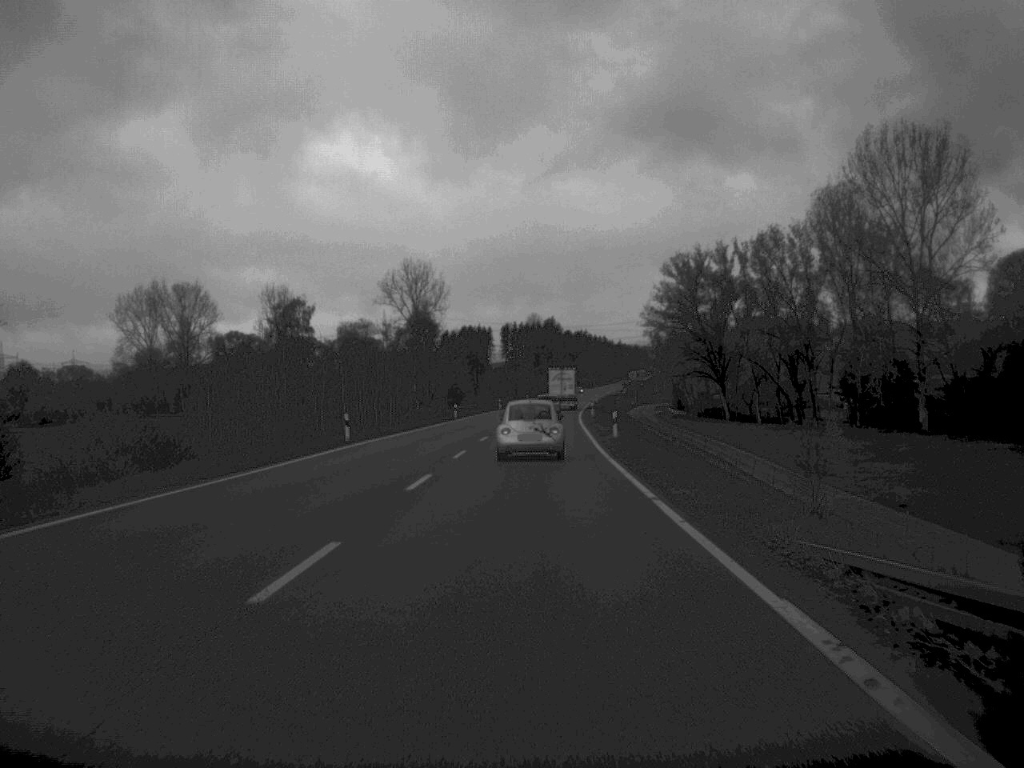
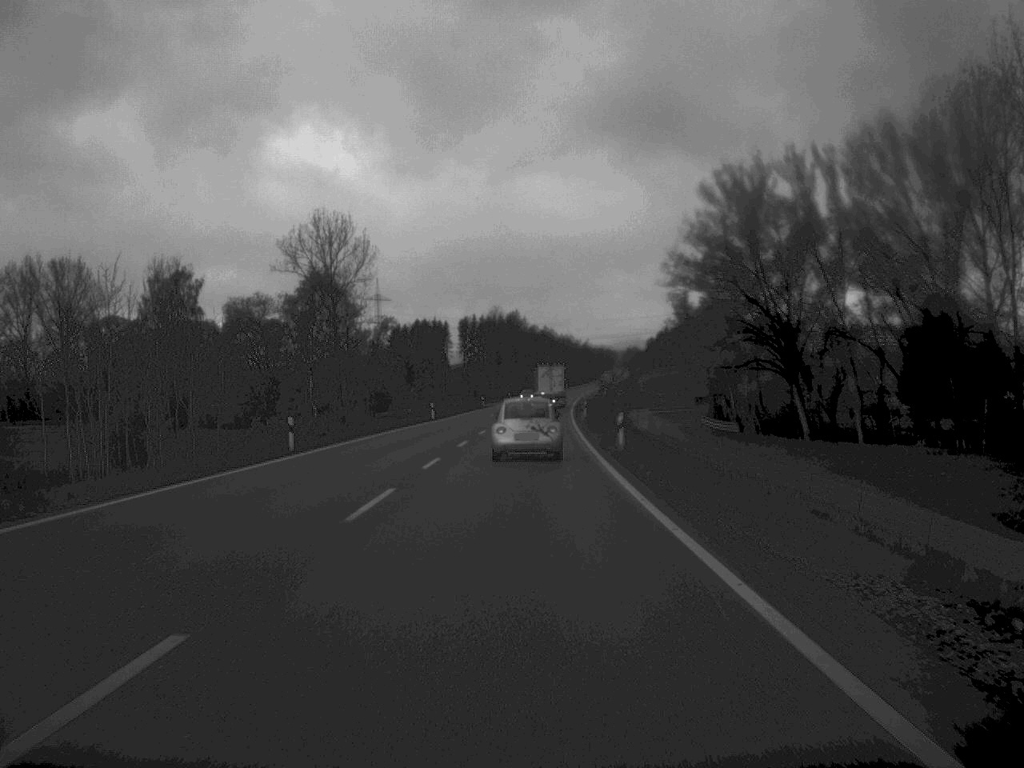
(+0.7, +53.0) m; +1°
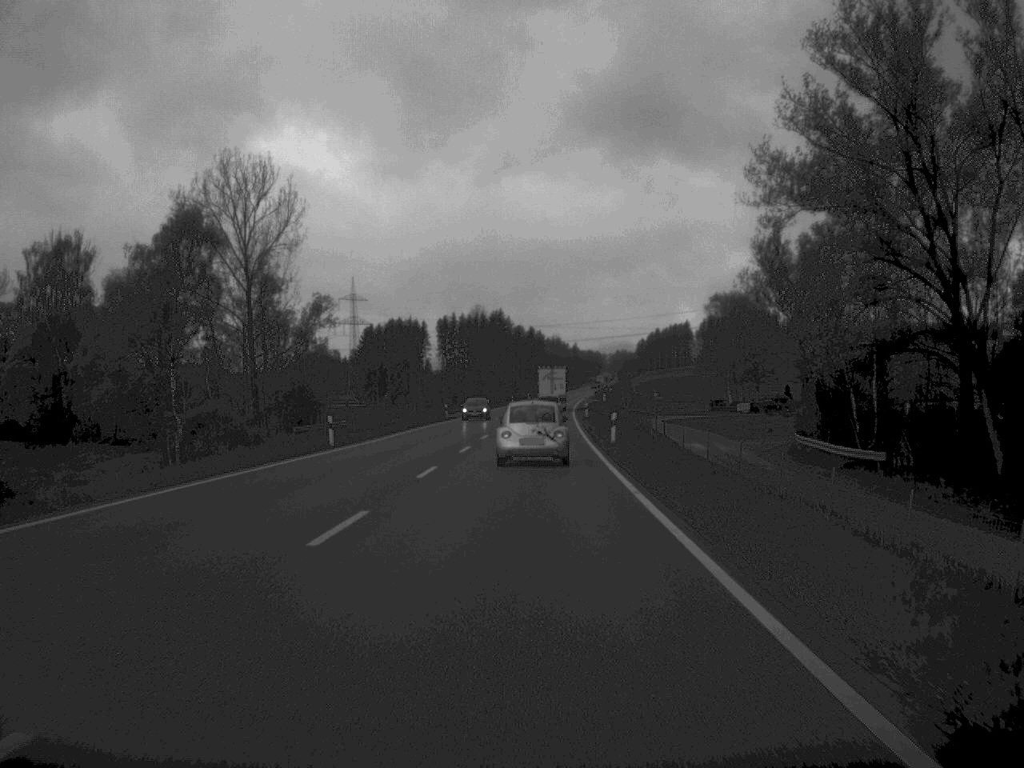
(+0.2, +37.4) m; +1°
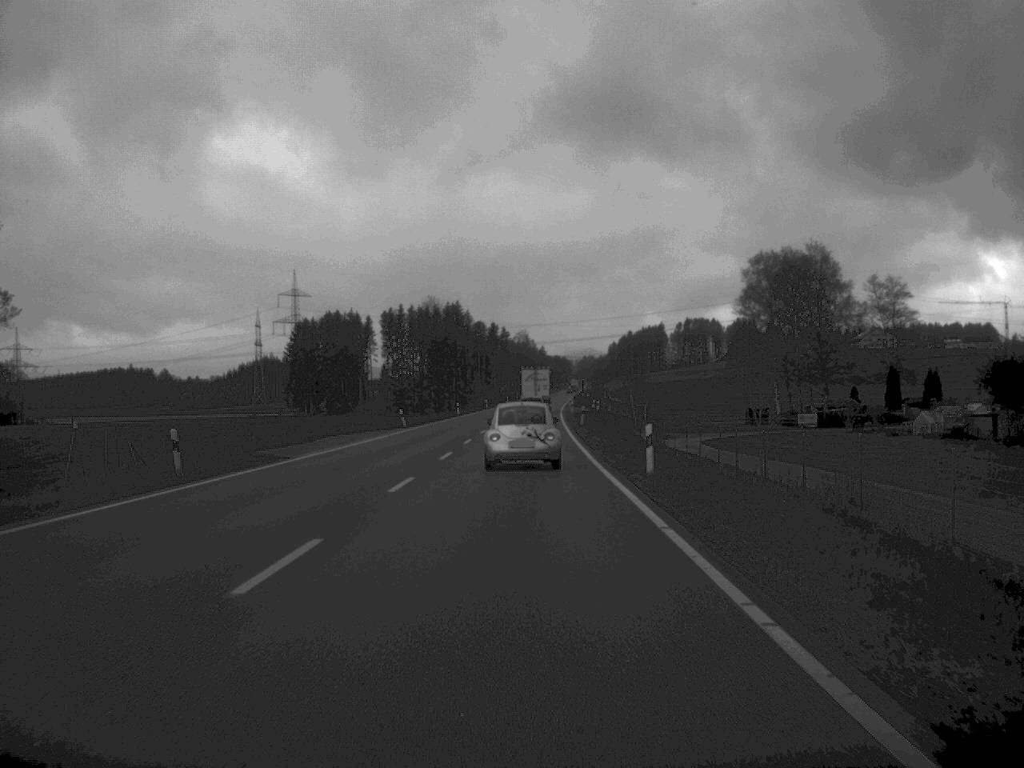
(+0.8, +62.5) m; +1°
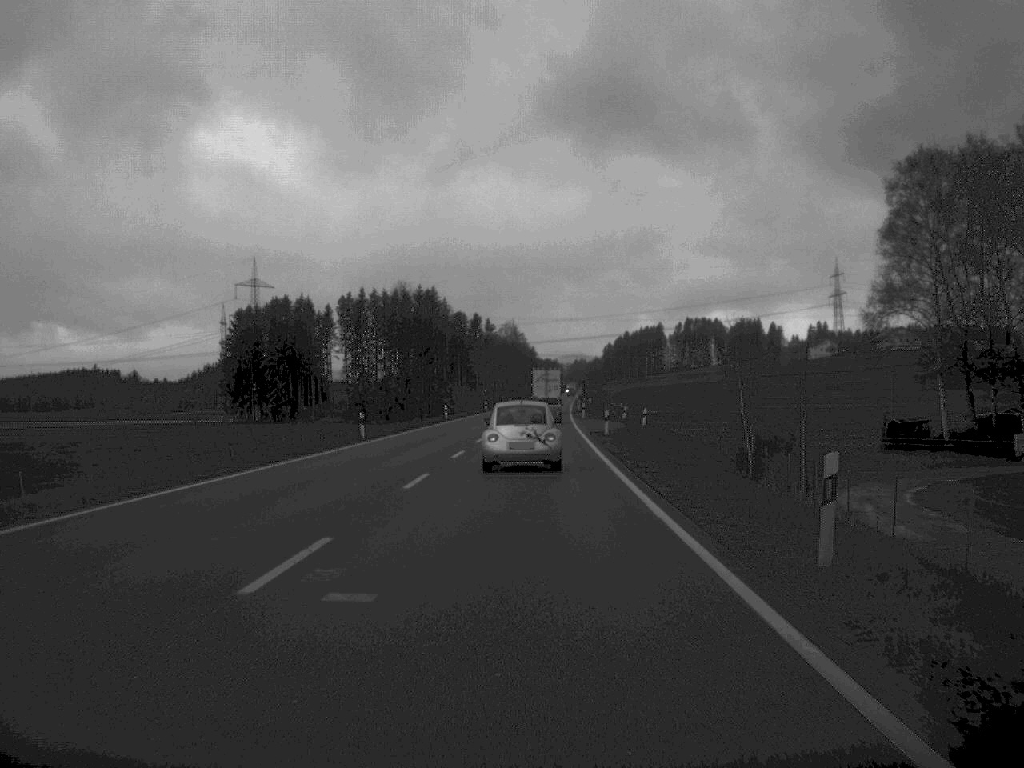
(+0.2, +58.9) m; 0°
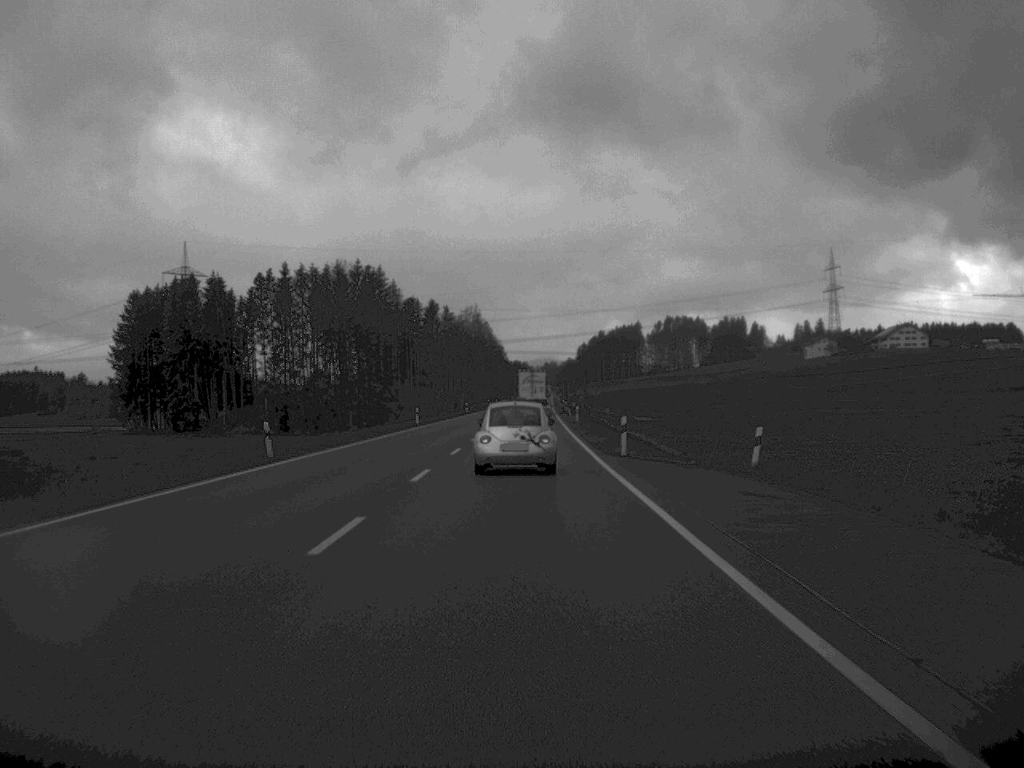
(+0.5, +56.3) m; +1°
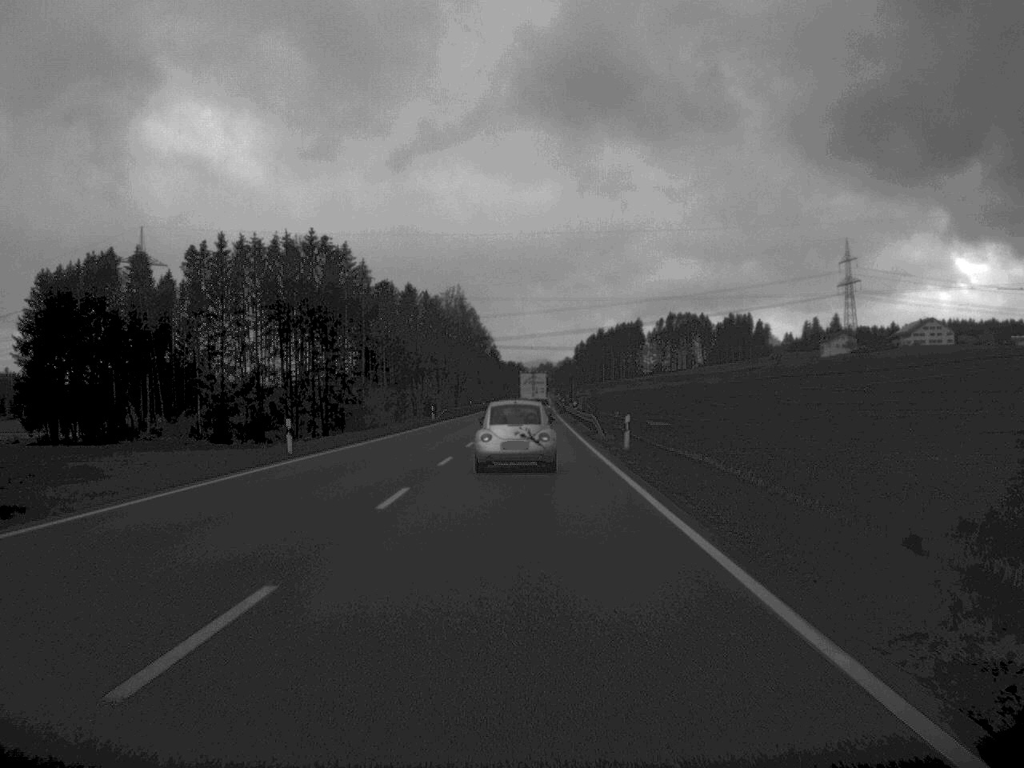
(0.0, +41.5) m; 0°
